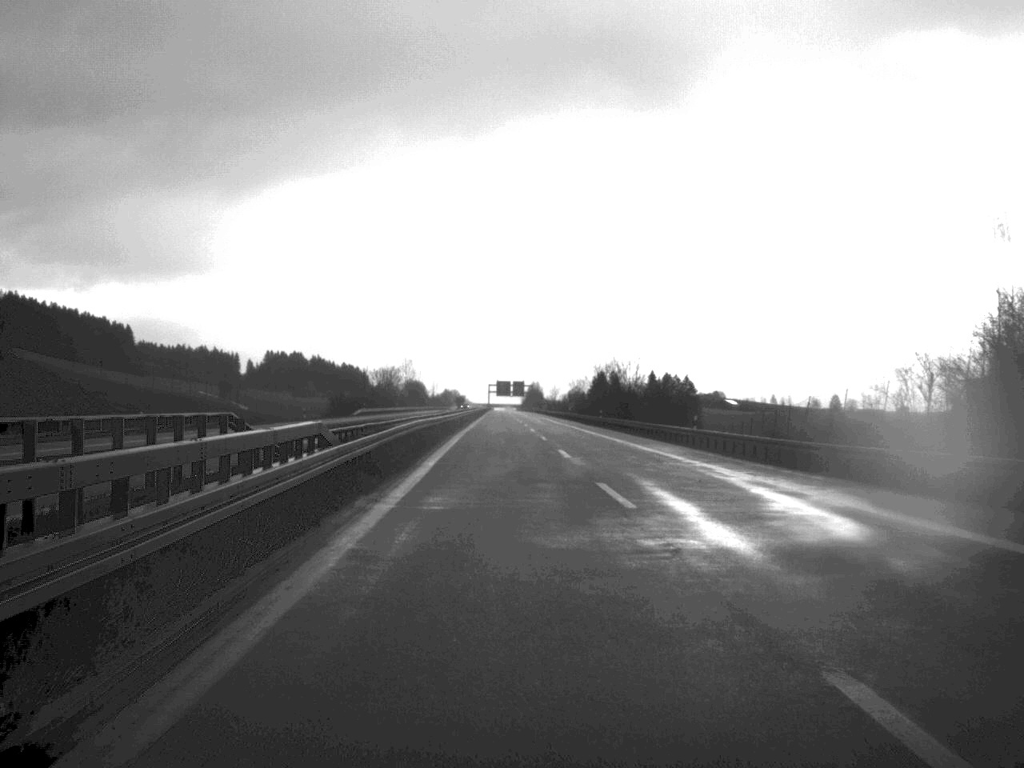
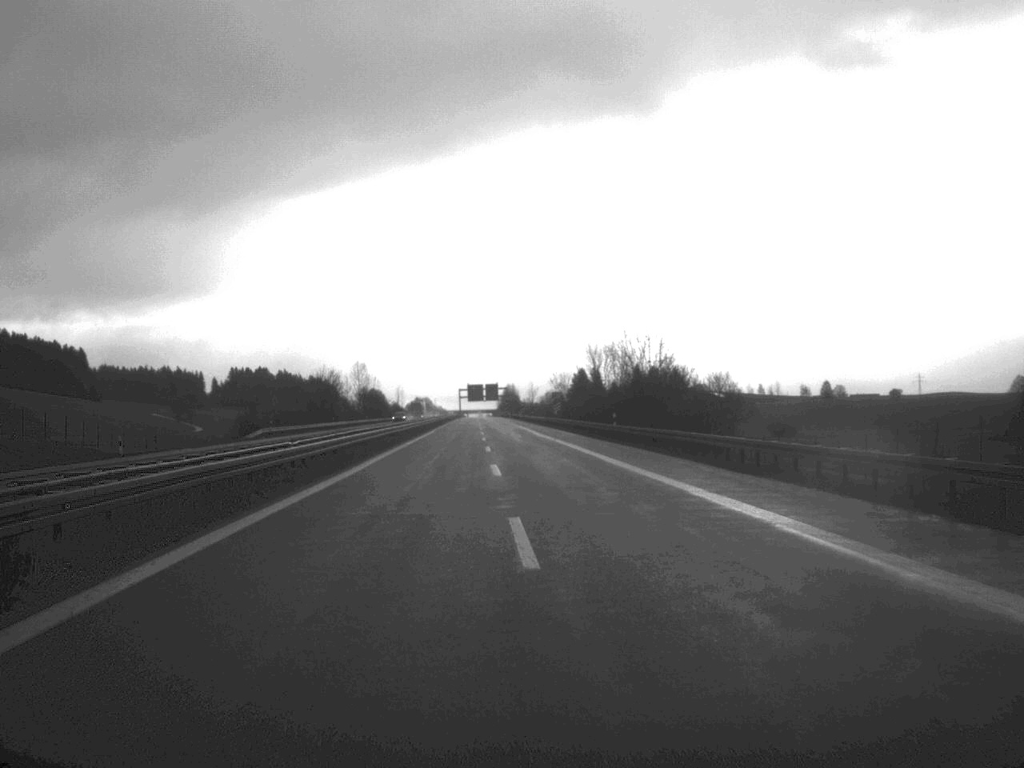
(+0.5, +42.2) m; +1°
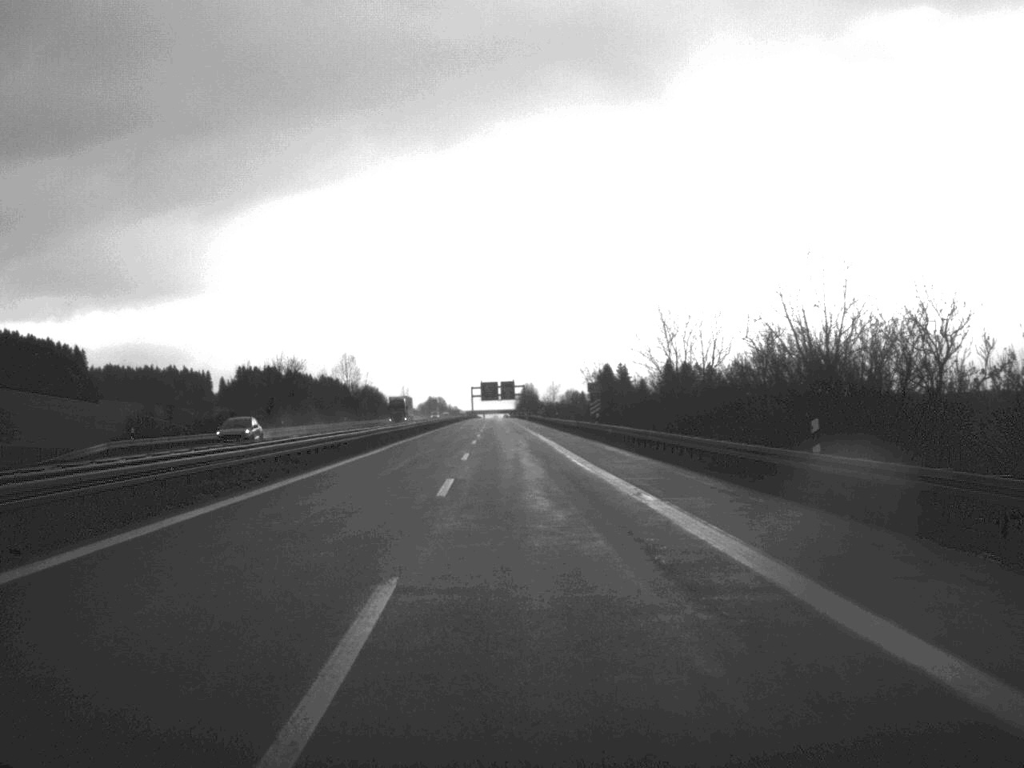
(-0.3, +42.3) m; -1°
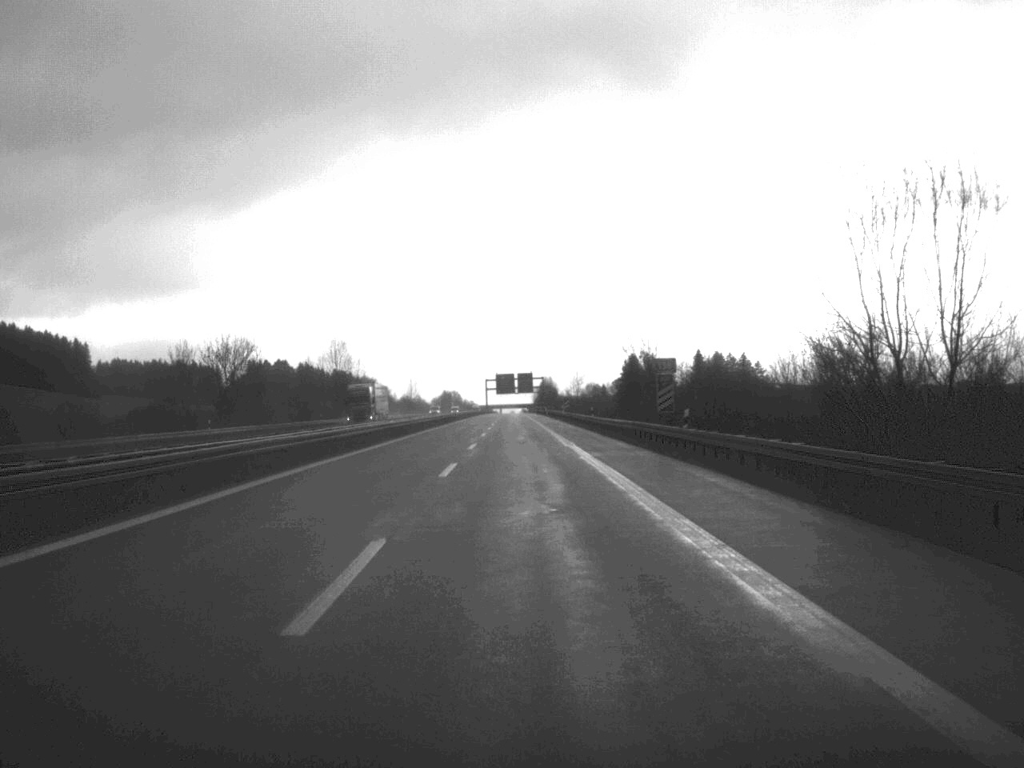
(-0.3, +32.0) m; -1°
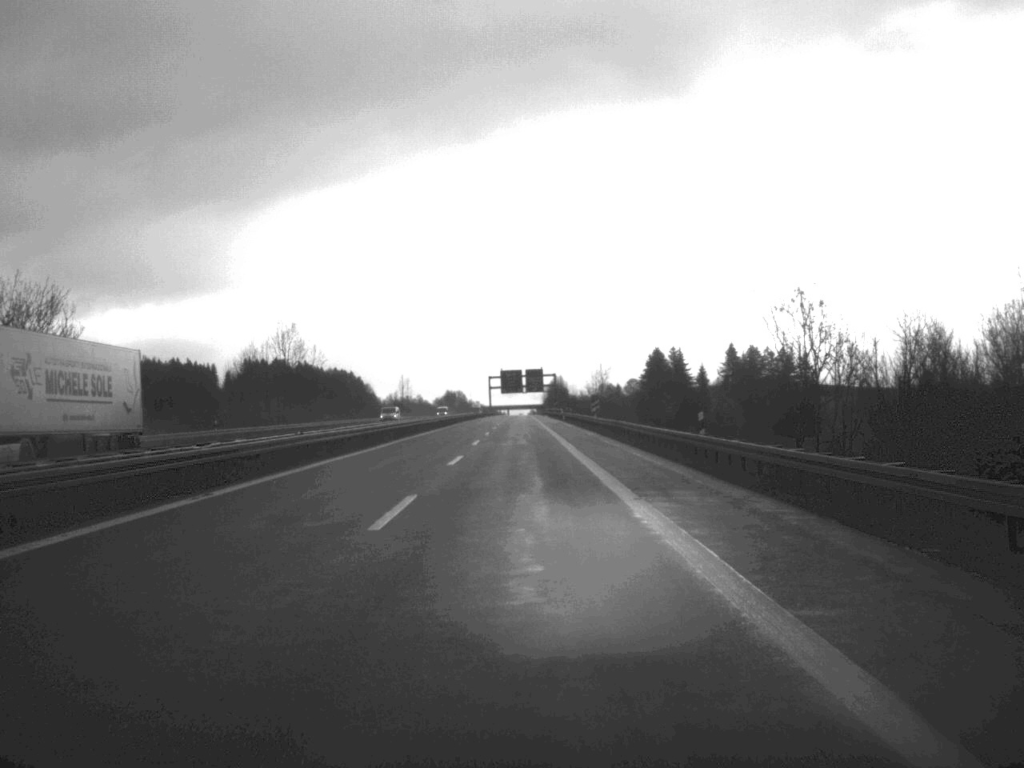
(-0.2, +46.7) m; -1°
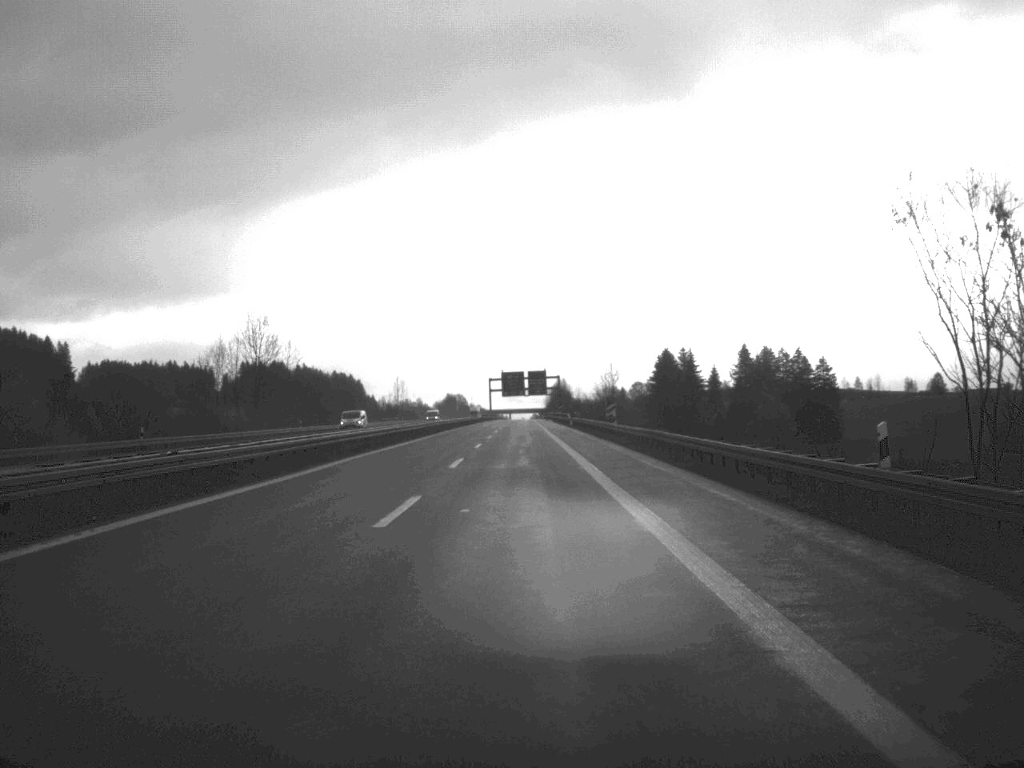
(0.0, +16.6) m; 0°
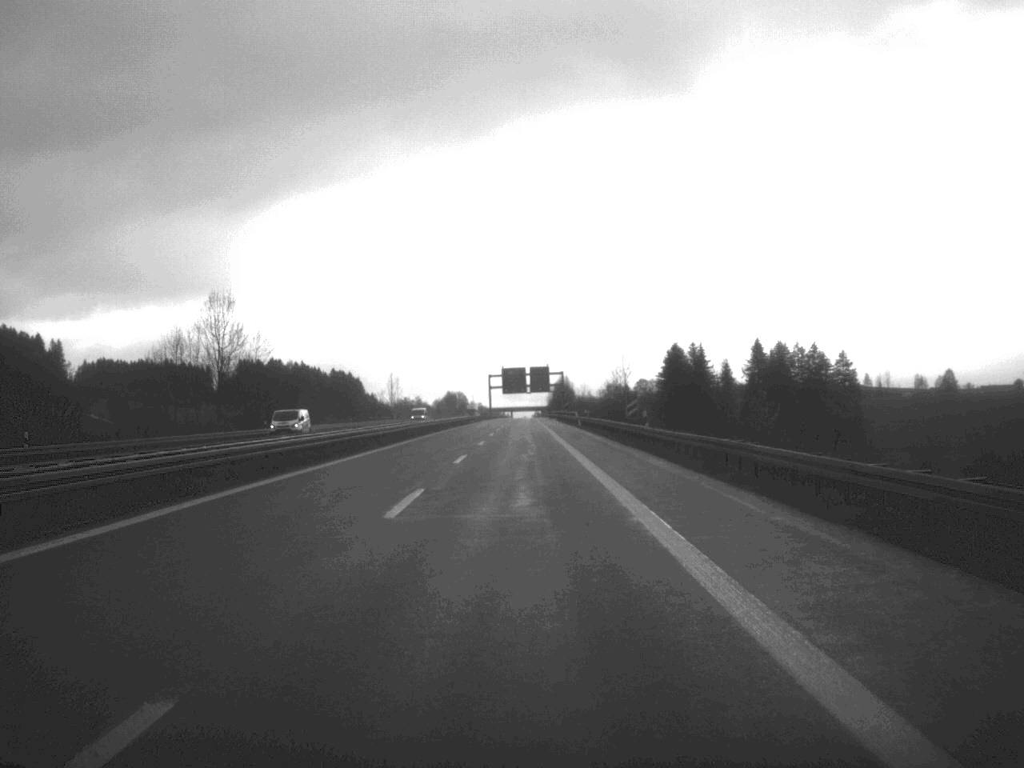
(0.0, +16.0) m; 0°
